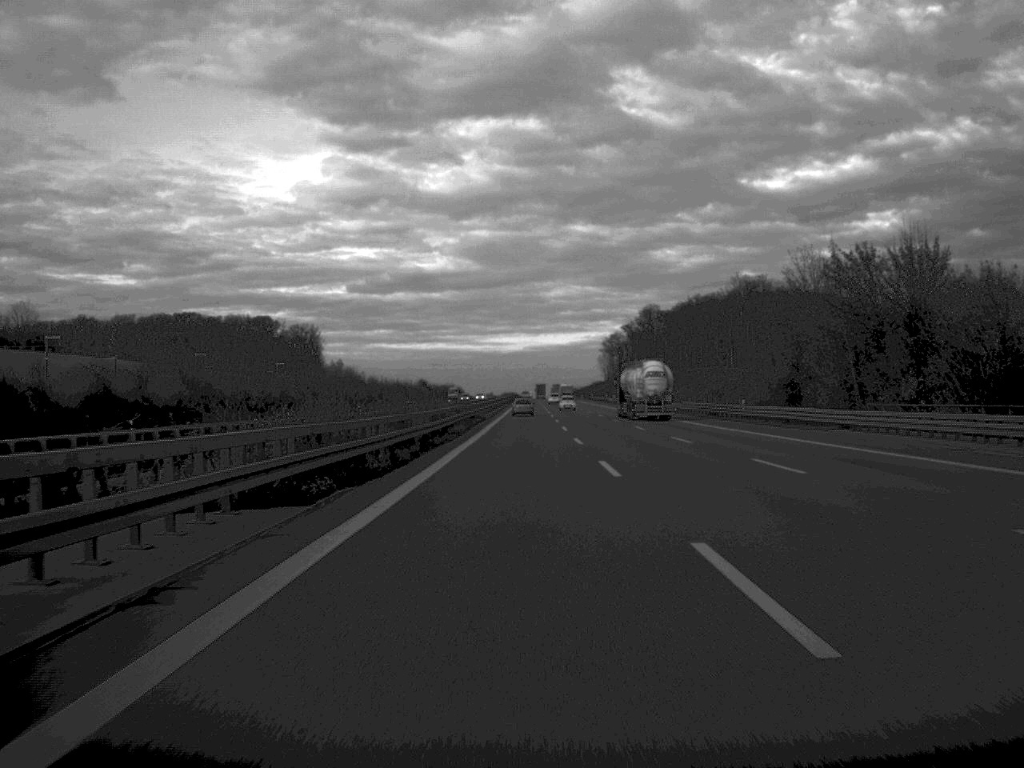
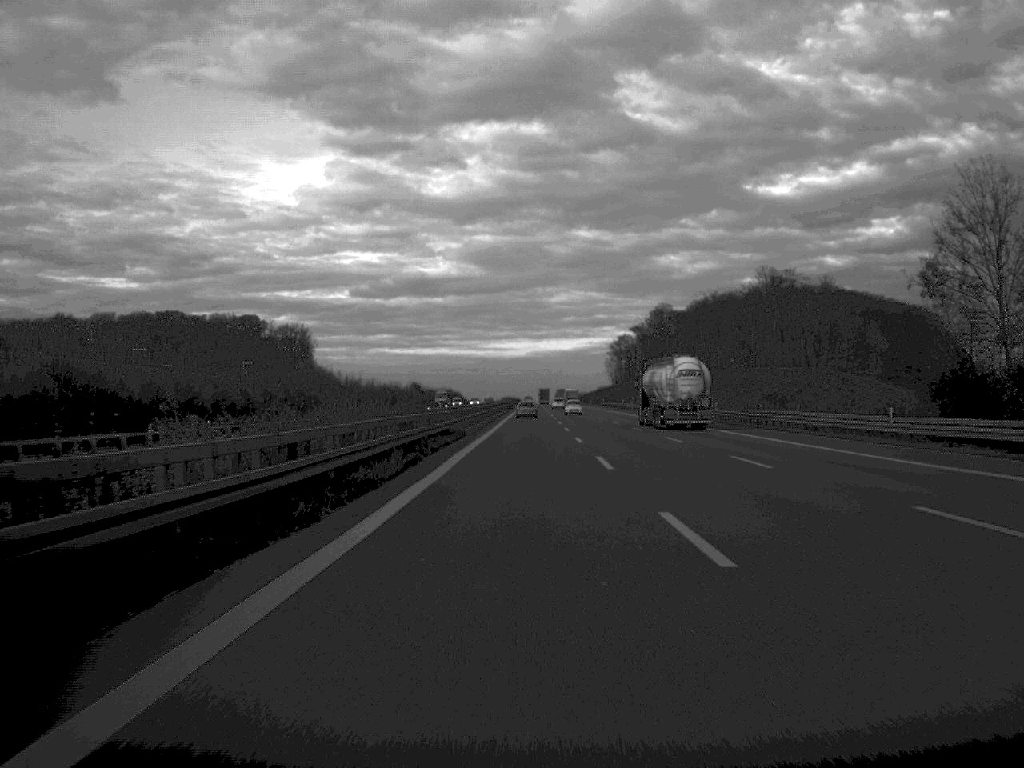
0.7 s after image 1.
(0.0, +31.7) m; 0°
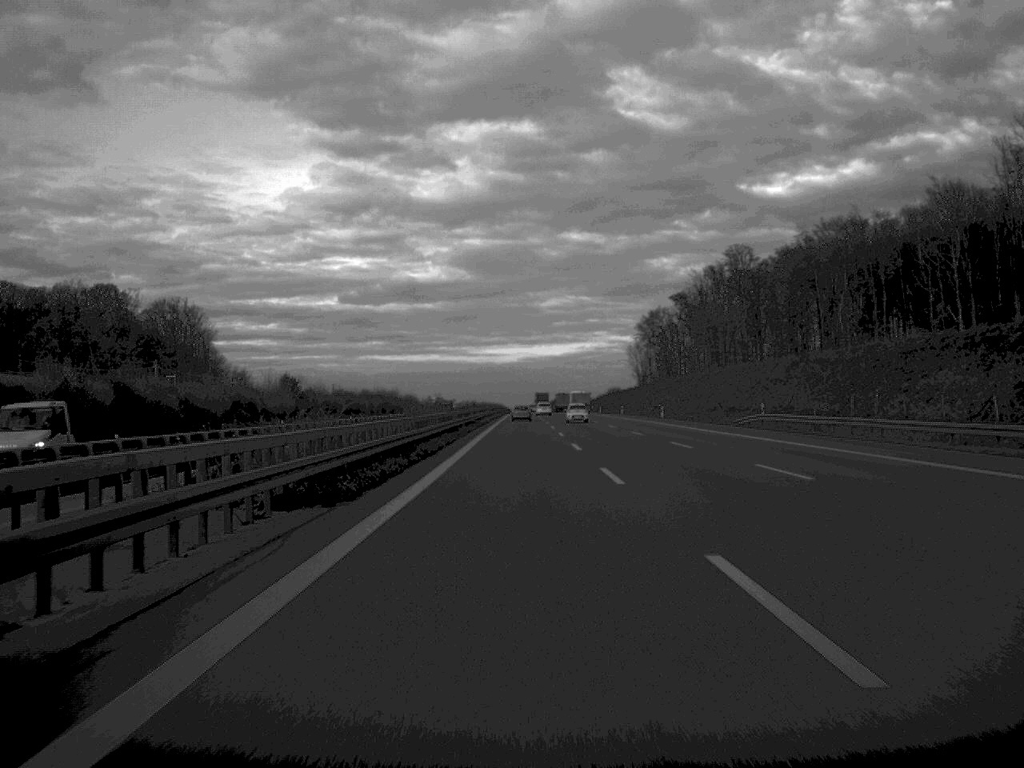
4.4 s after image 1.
(+0.7, +166.2) m; 0°
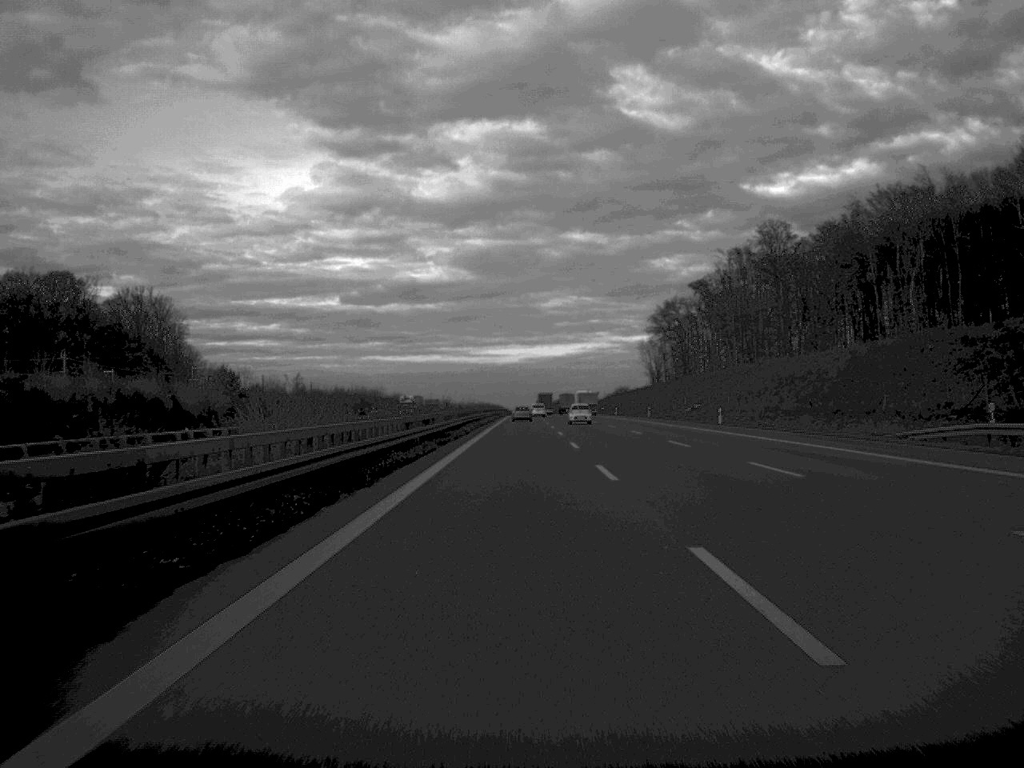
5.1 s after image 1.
(0.0, +34.8) m; 0°
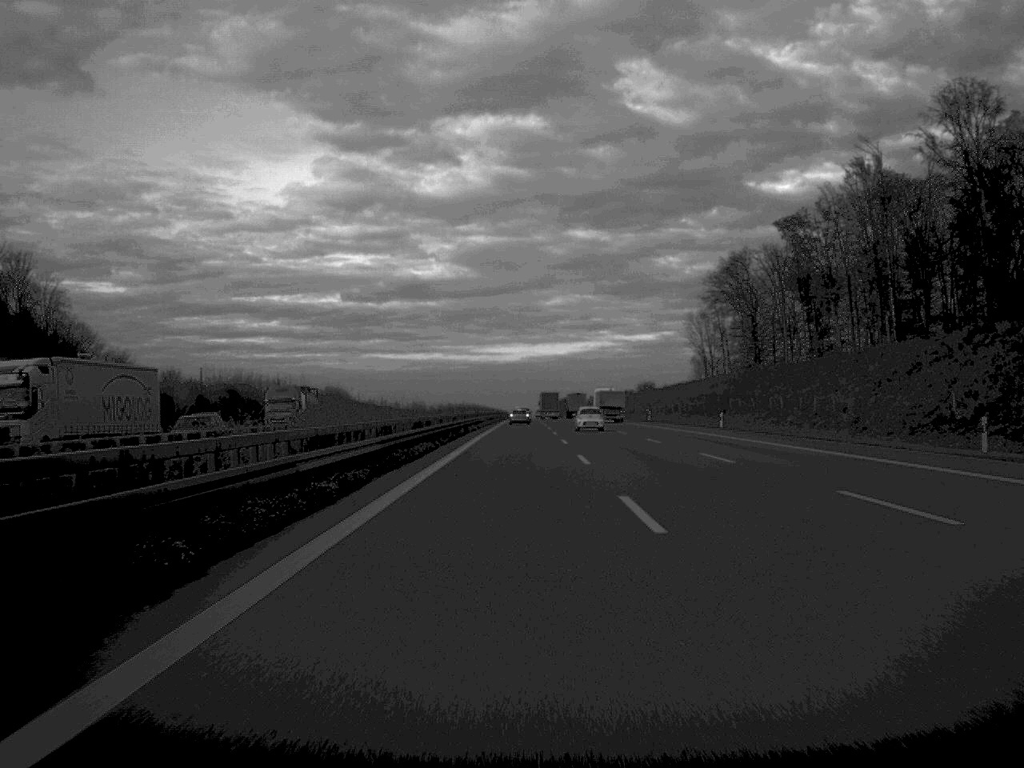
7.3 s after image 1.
(0.0, +99.8) m; 0°
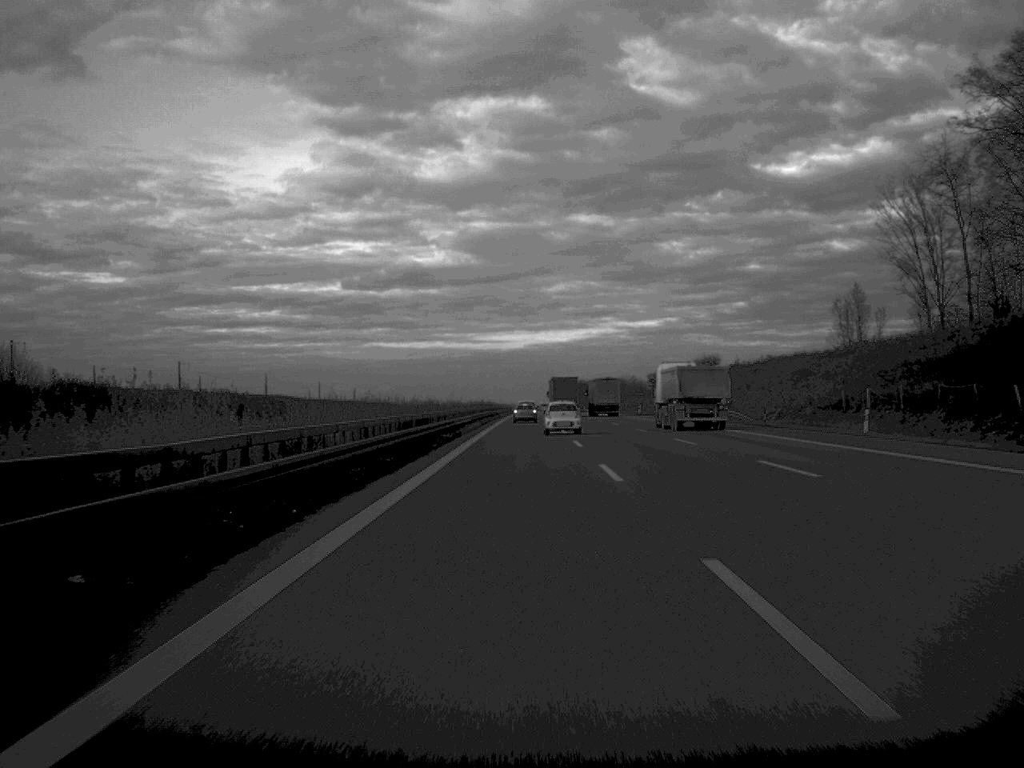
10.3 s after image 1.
(-0.2, +134.1) m; 0°
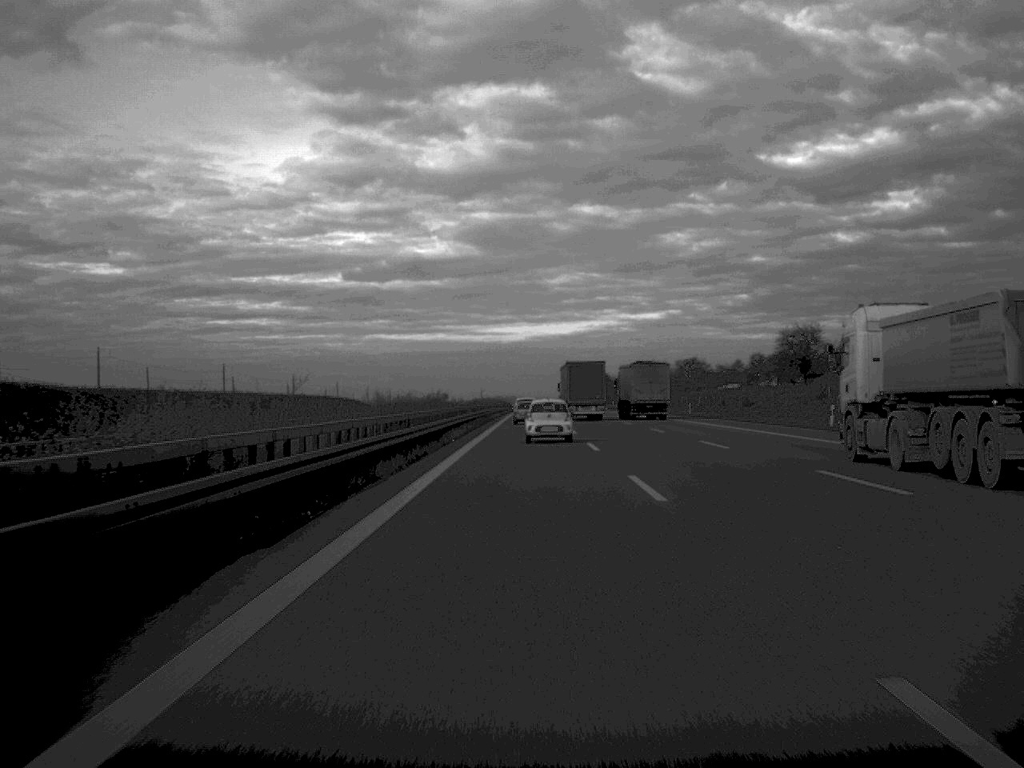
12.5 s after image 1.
(-0.1, +94.5) m; 0°
